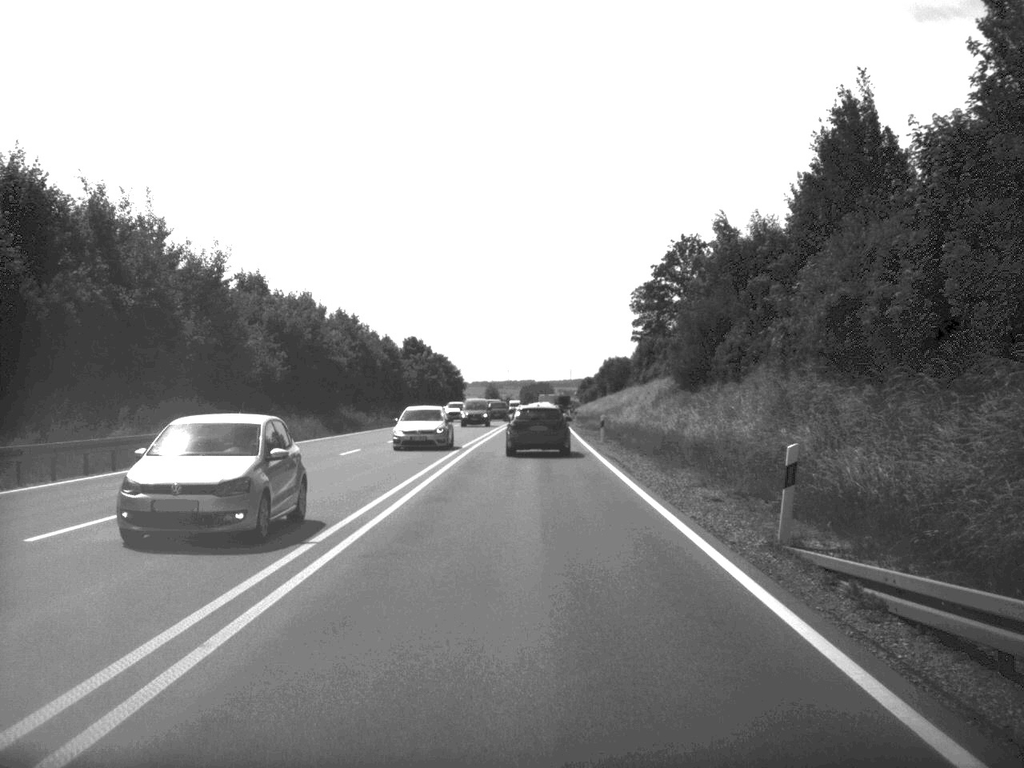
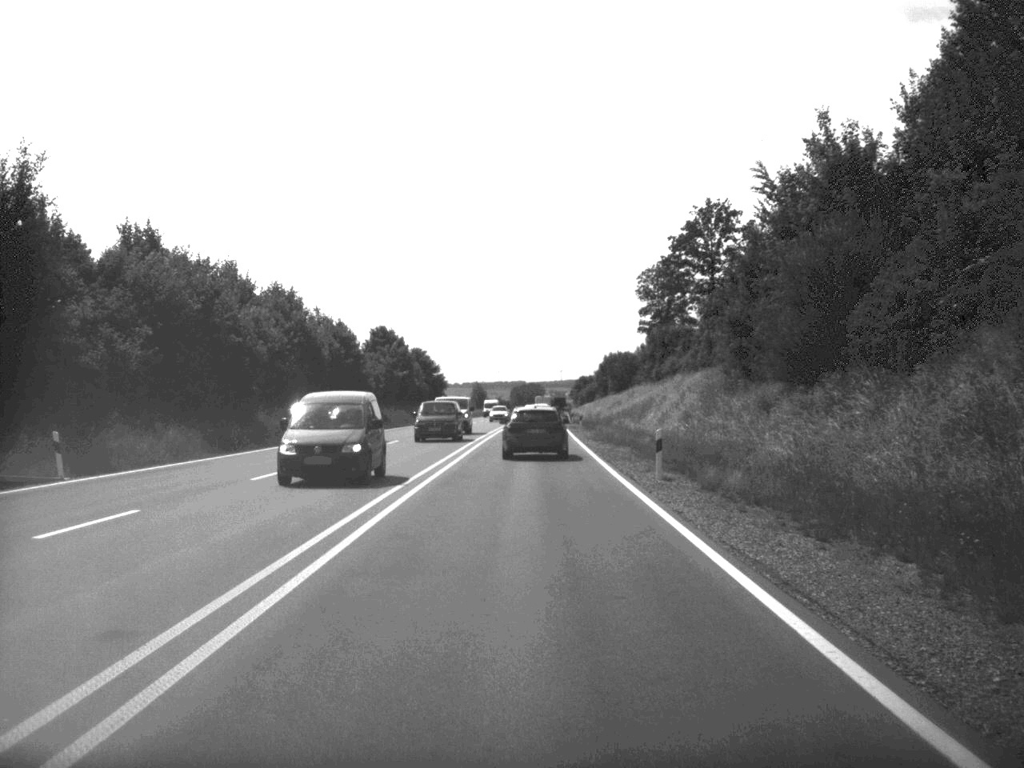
(+0.1, +23.5) m; 0°
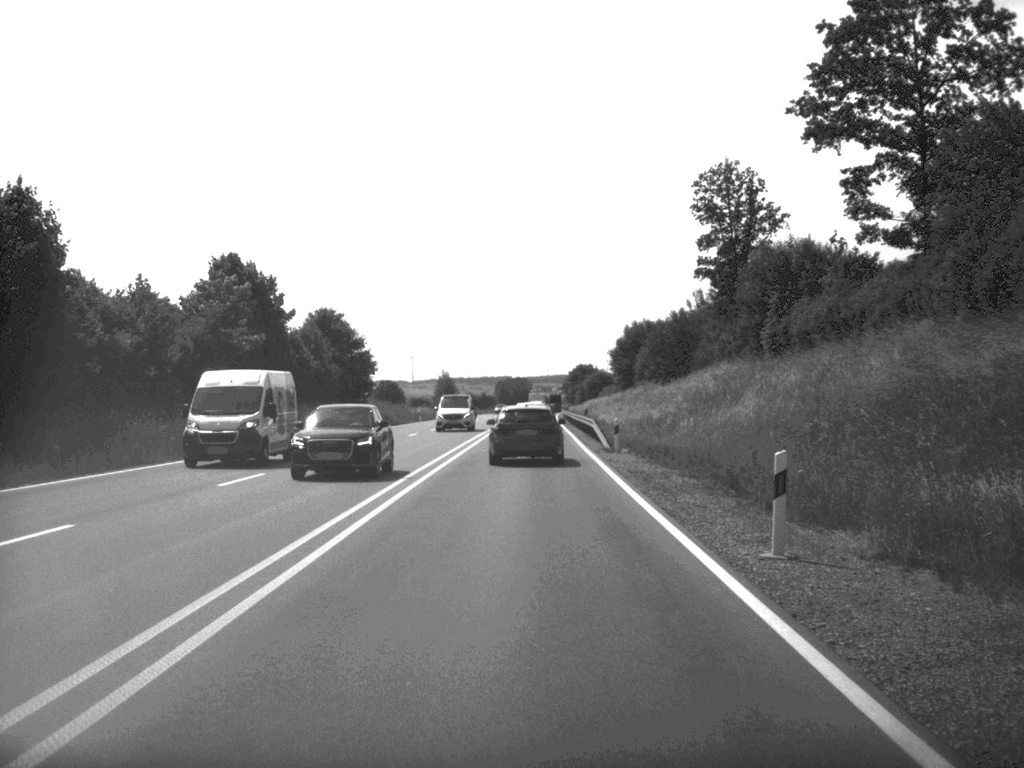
(+0.5, +61.7) m; +1°
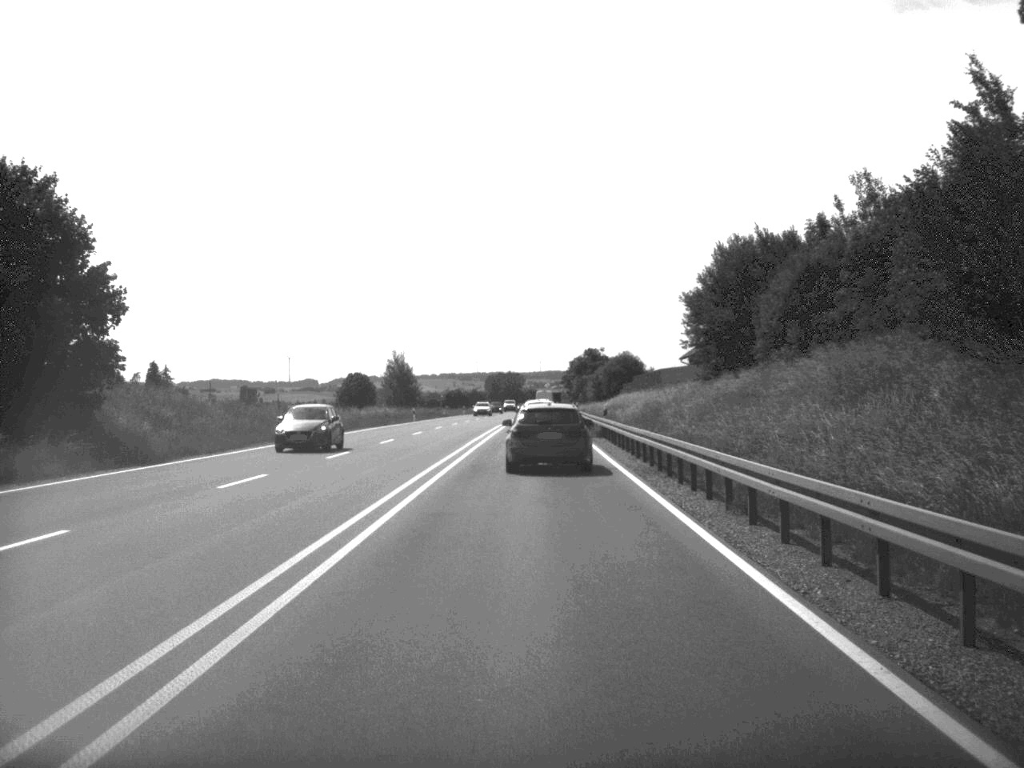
(+0.1, +60.9) m; 0°
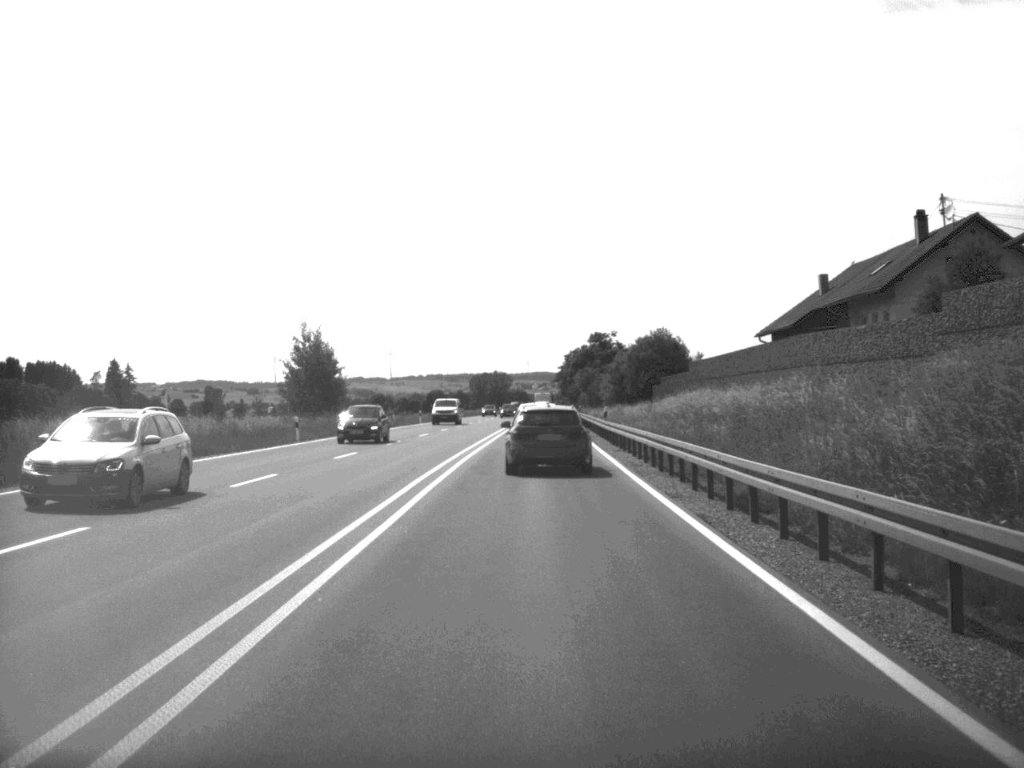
(+0.2, +46.7) m; +1°
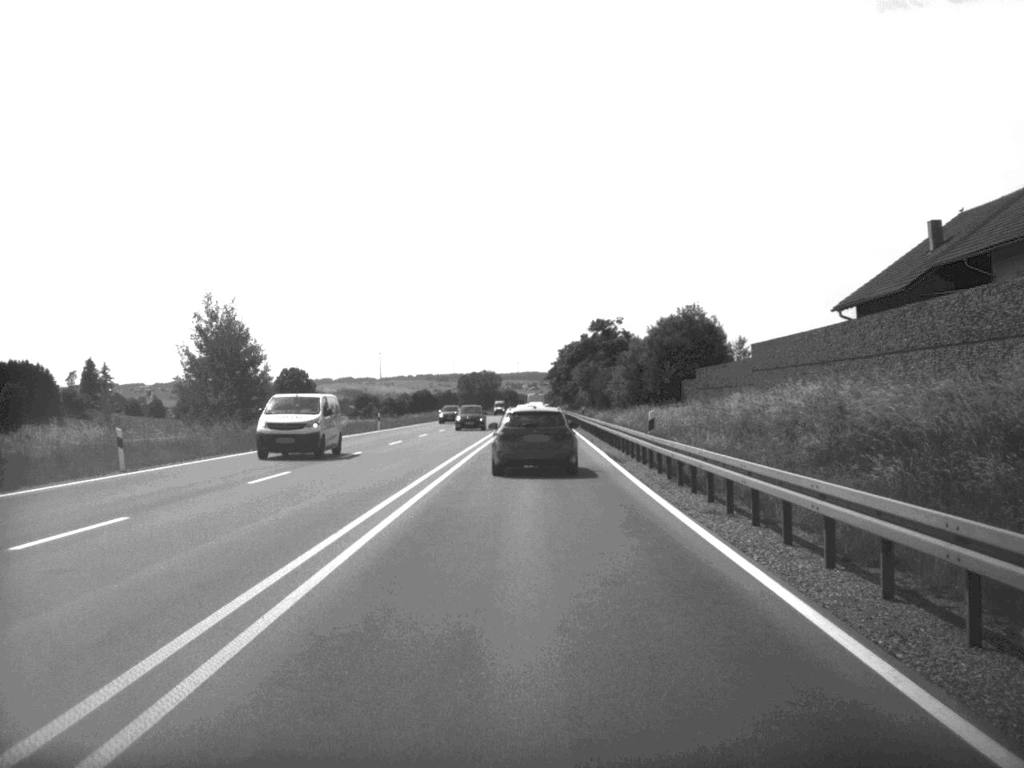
(+0.1, +22.2) m; 0°
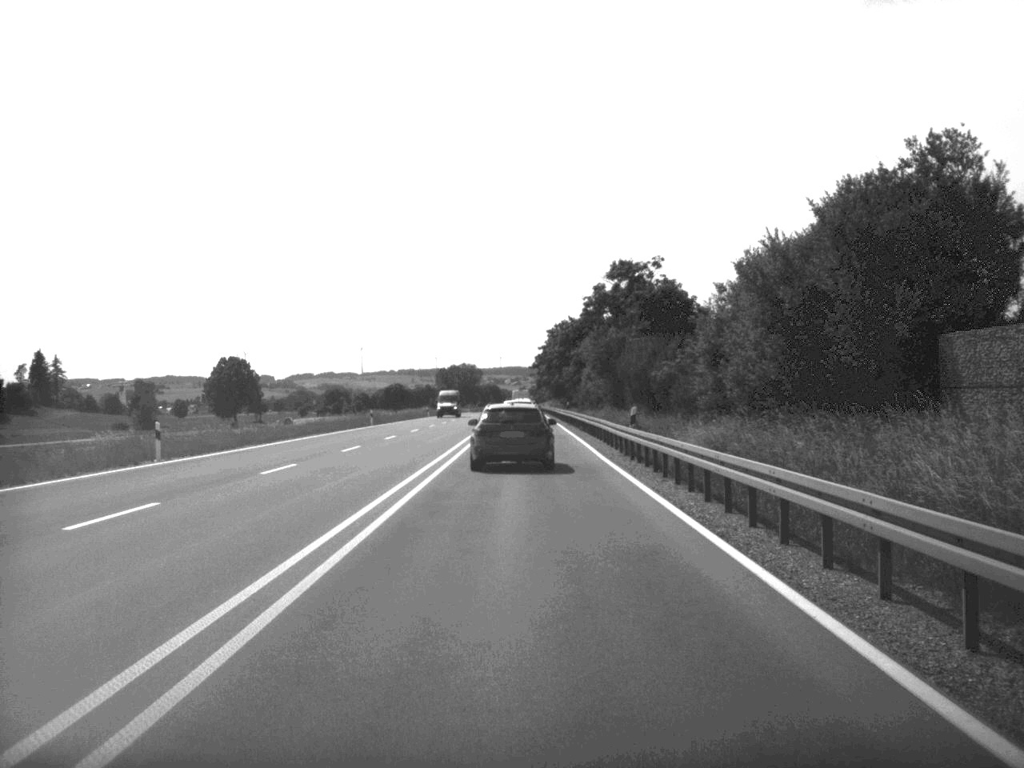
(+0.3, +45.4) m; +1°
